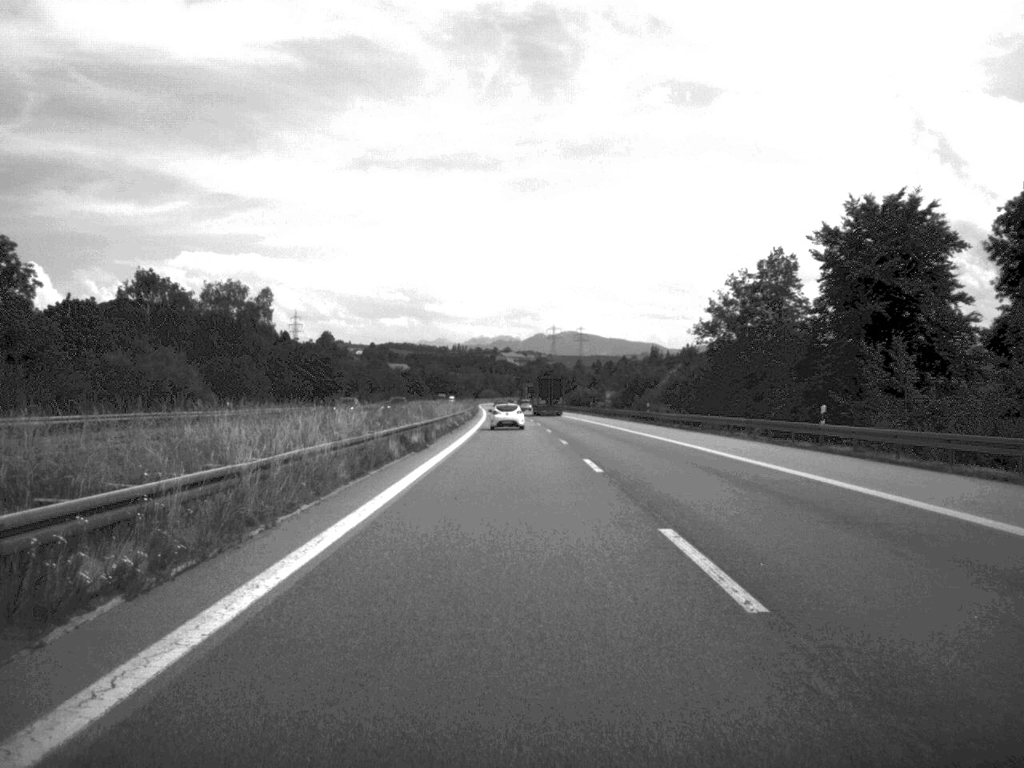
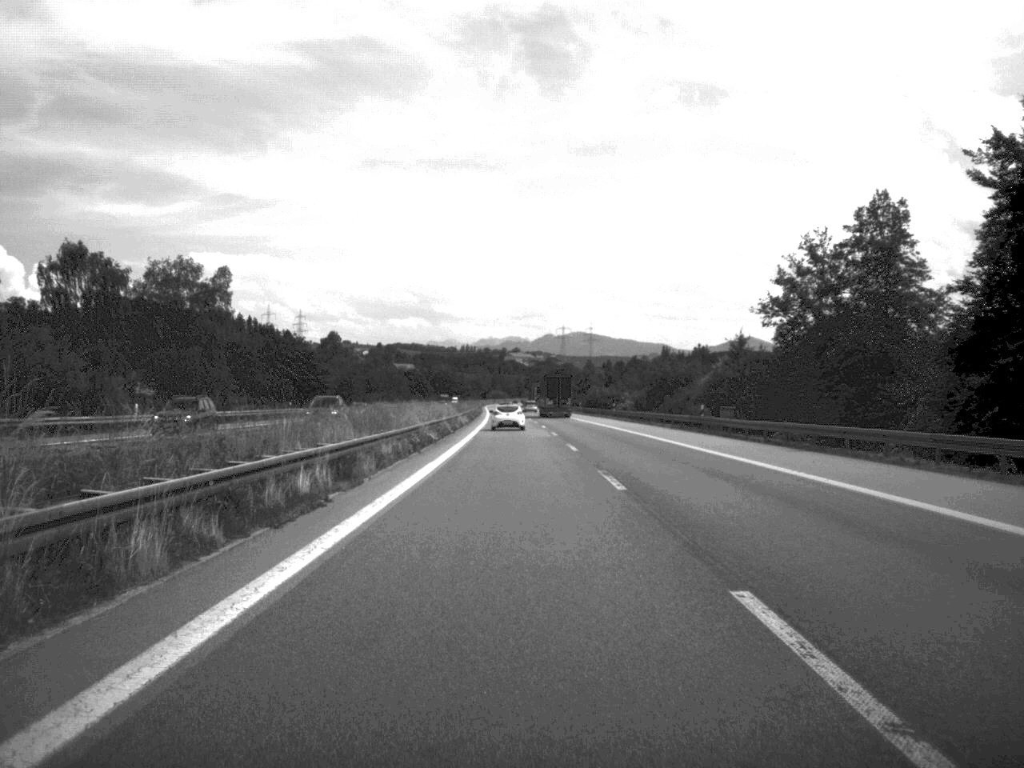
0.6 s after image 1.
(-0.1, +22.6) m; 0°
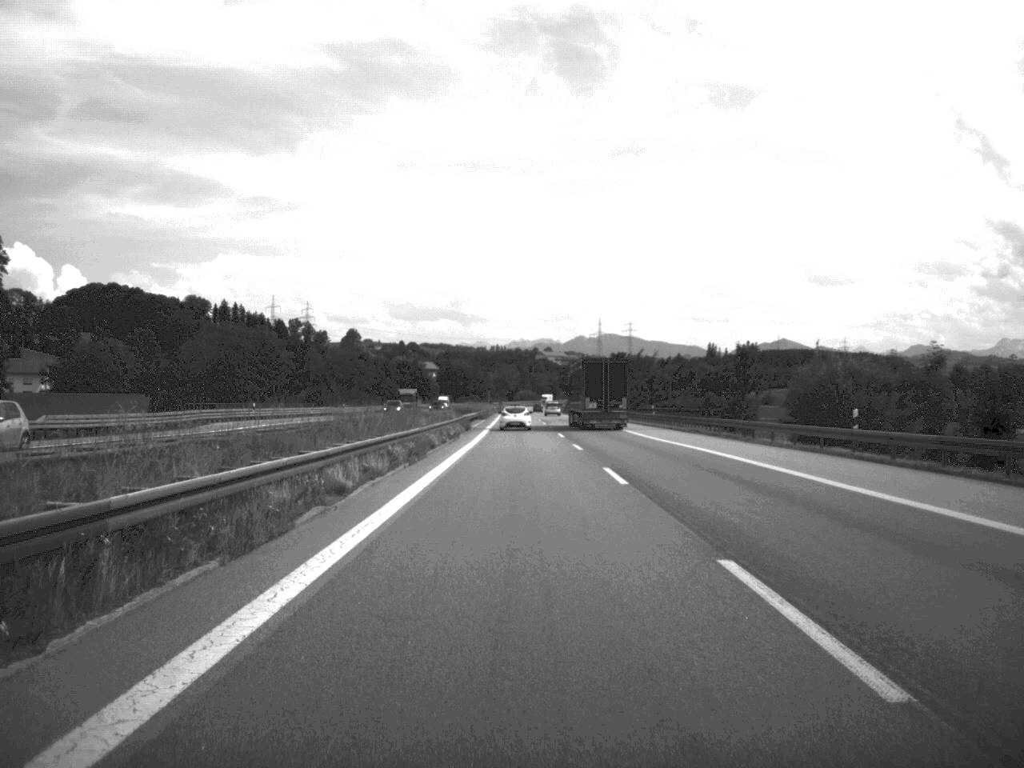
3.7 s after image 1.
(-1.7, +121.7) m; -1°
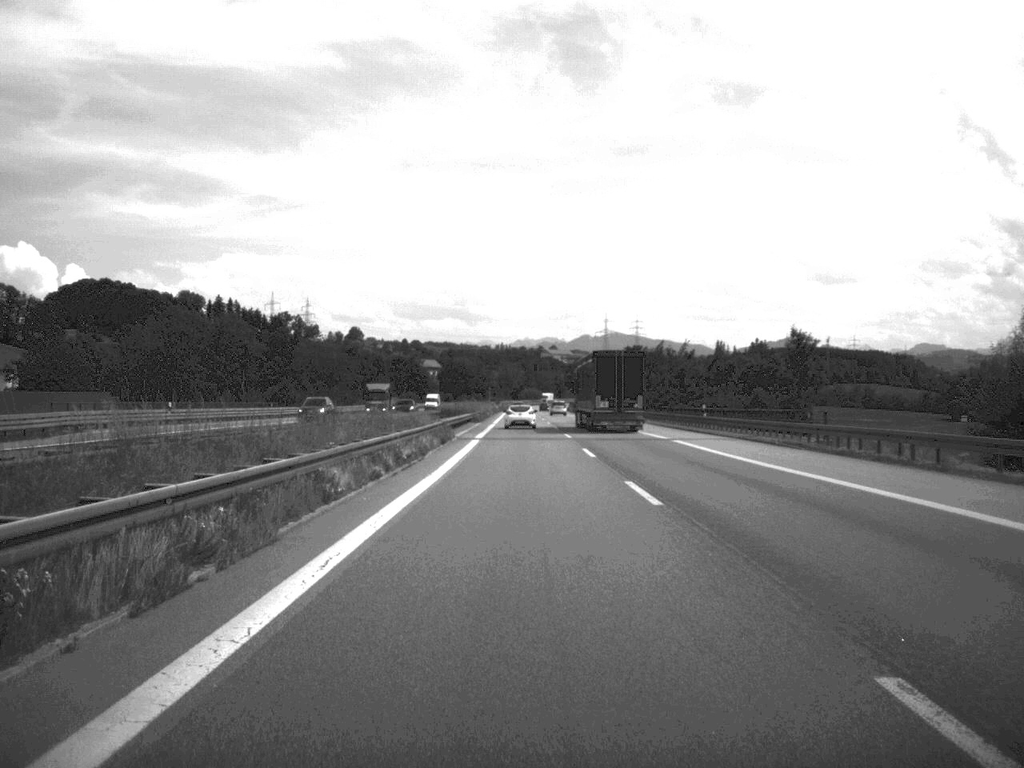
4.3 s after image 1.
(0.0, +23.1) m; 0°
